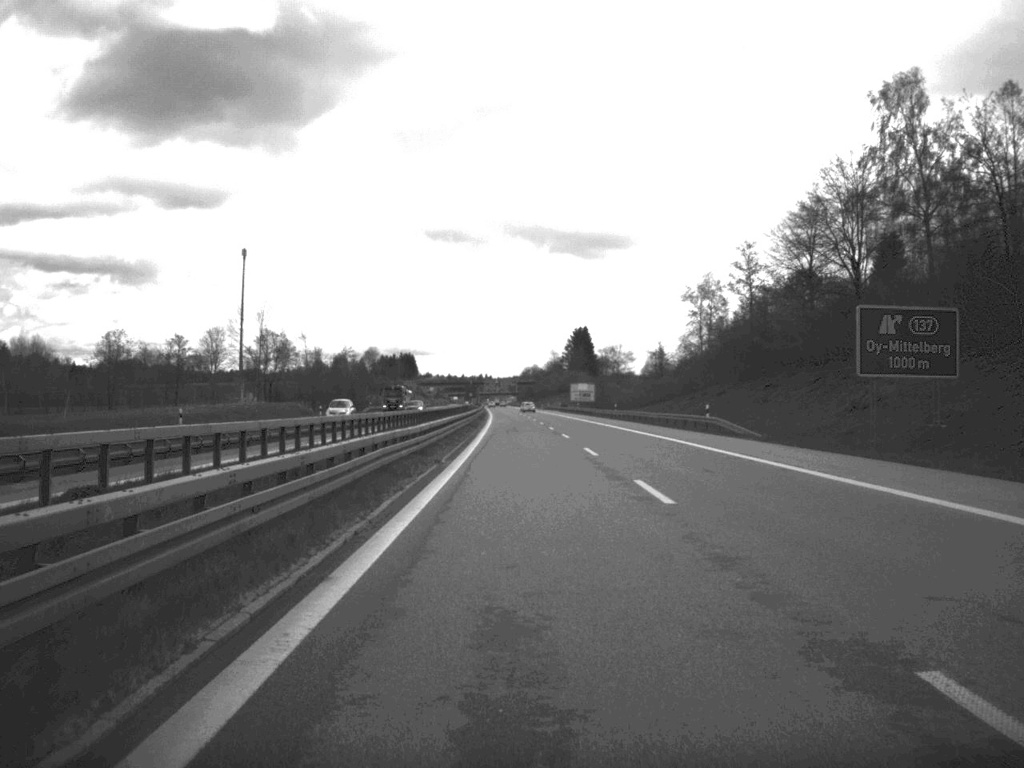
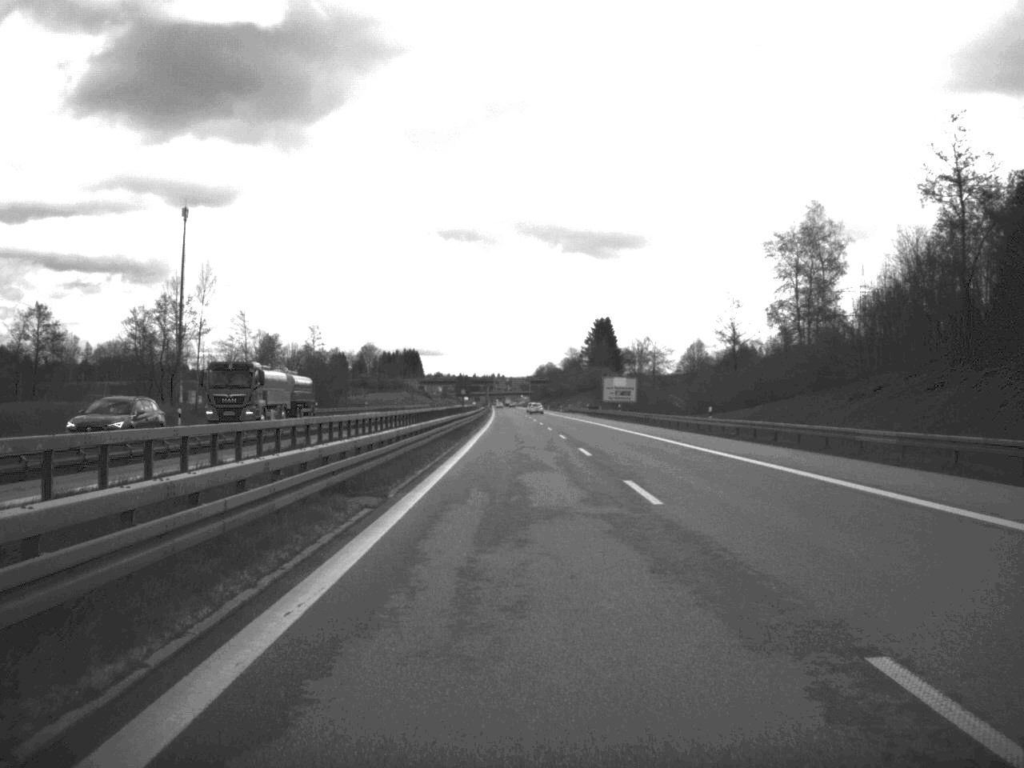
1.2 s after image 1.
(-0.3, +52.7) m; -1°
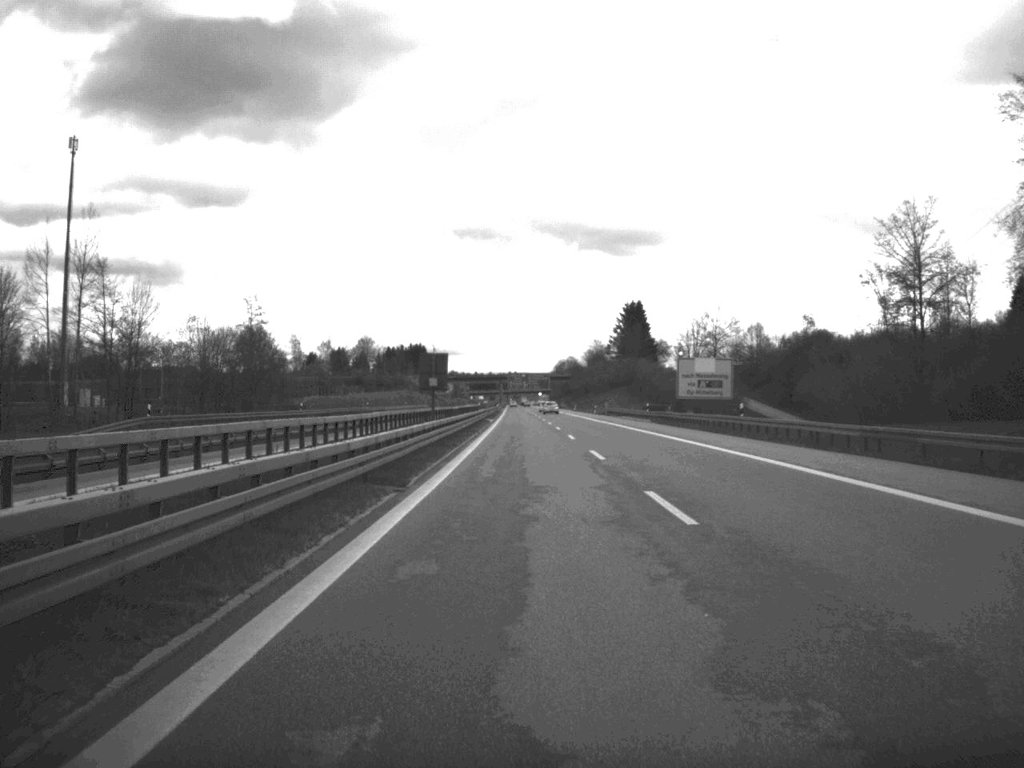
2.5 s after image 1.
(-0.4, +56.4) m; -1°
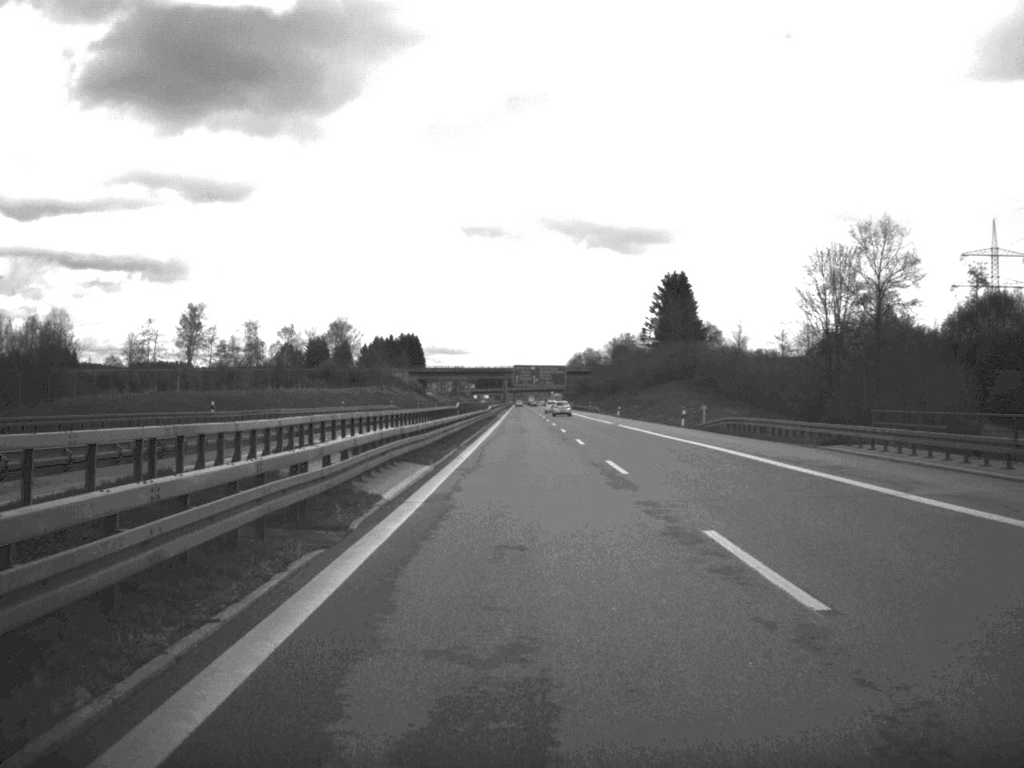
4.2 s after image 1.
(-0.4, +78.3) m; 0°
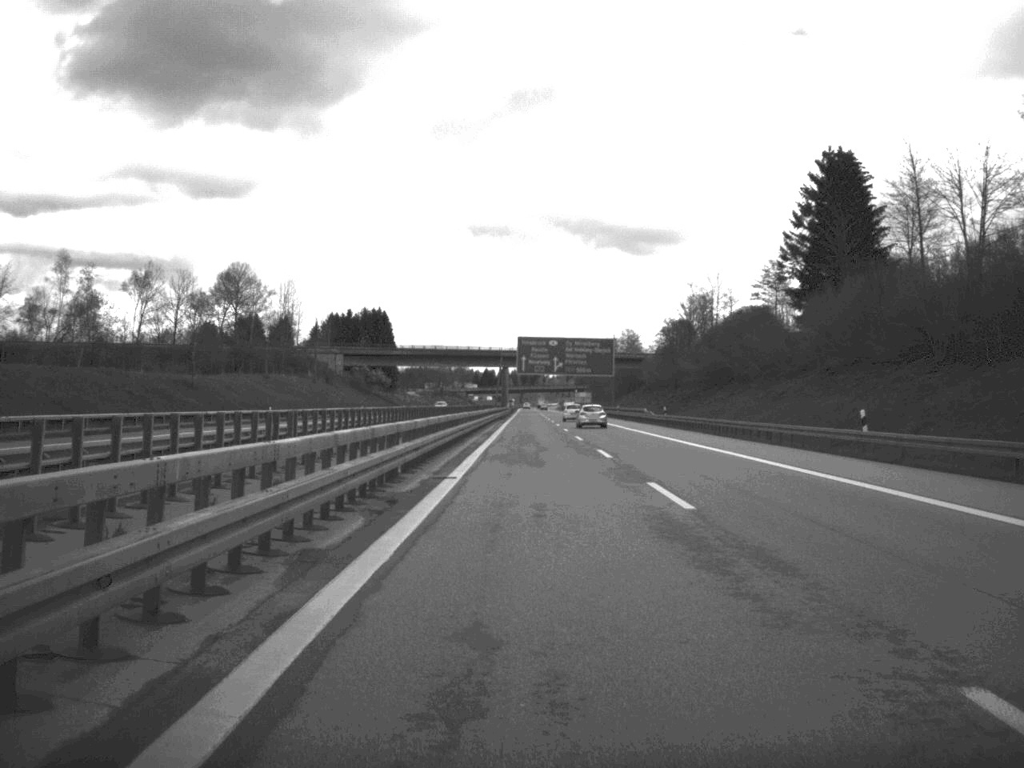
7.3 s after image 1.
(-1.0, +135.2) m; -1°
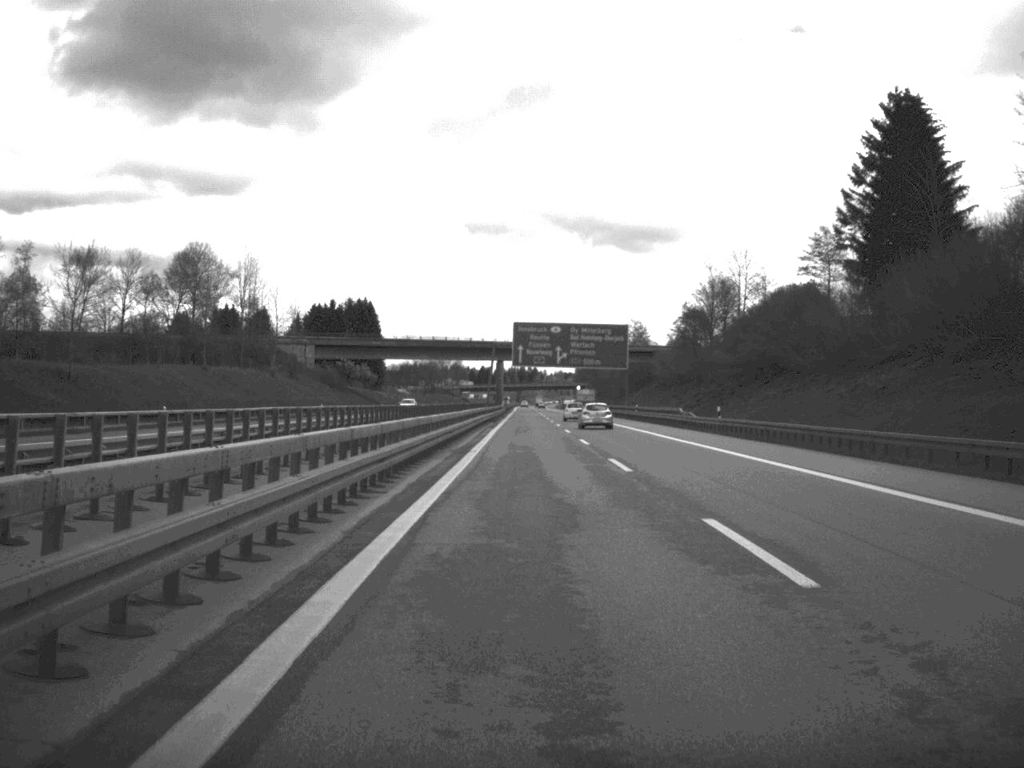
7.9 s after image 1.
(0.0, +25.5) m; 0°
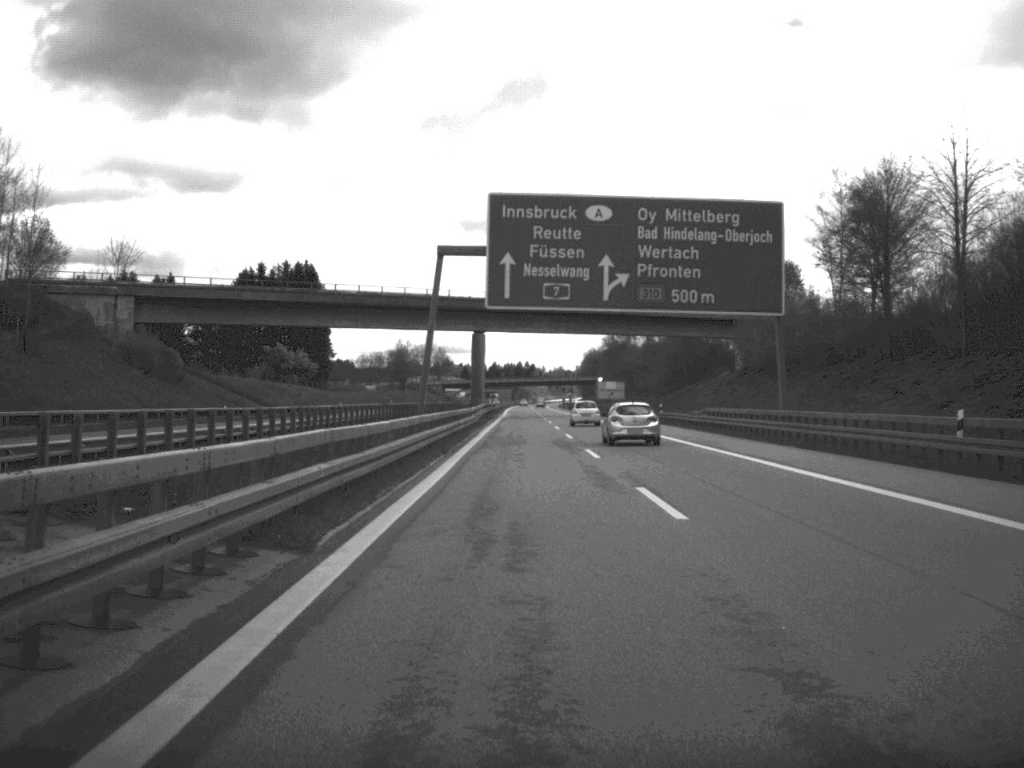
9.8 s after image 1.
(0.0, +82.6) m; 0°
